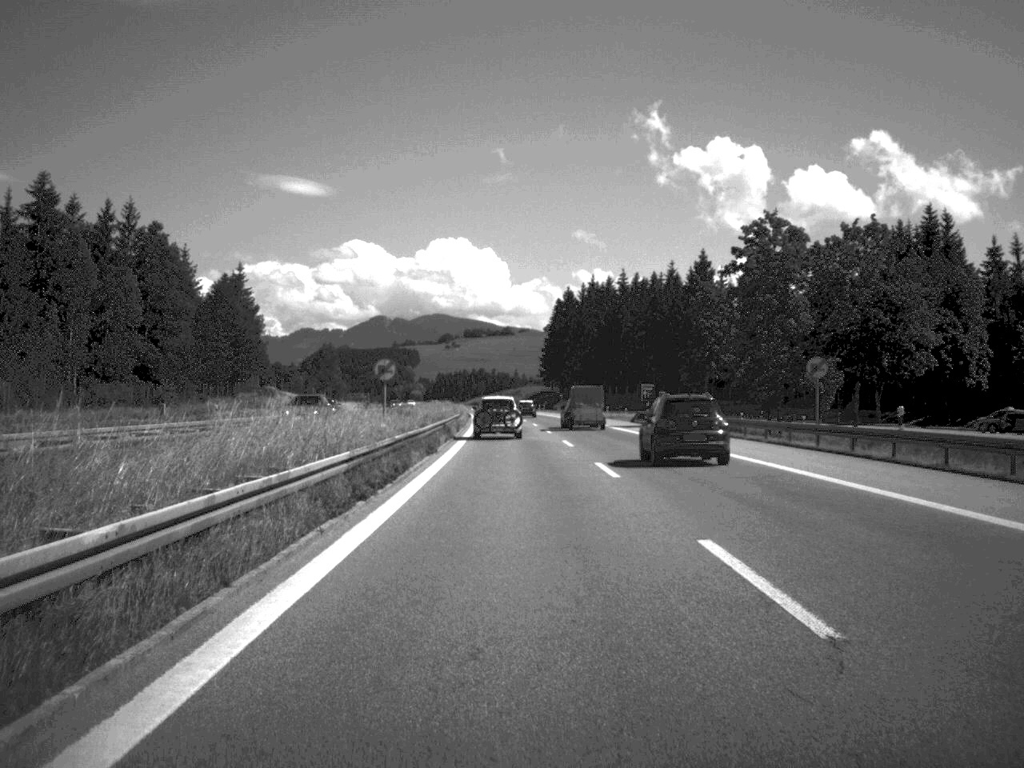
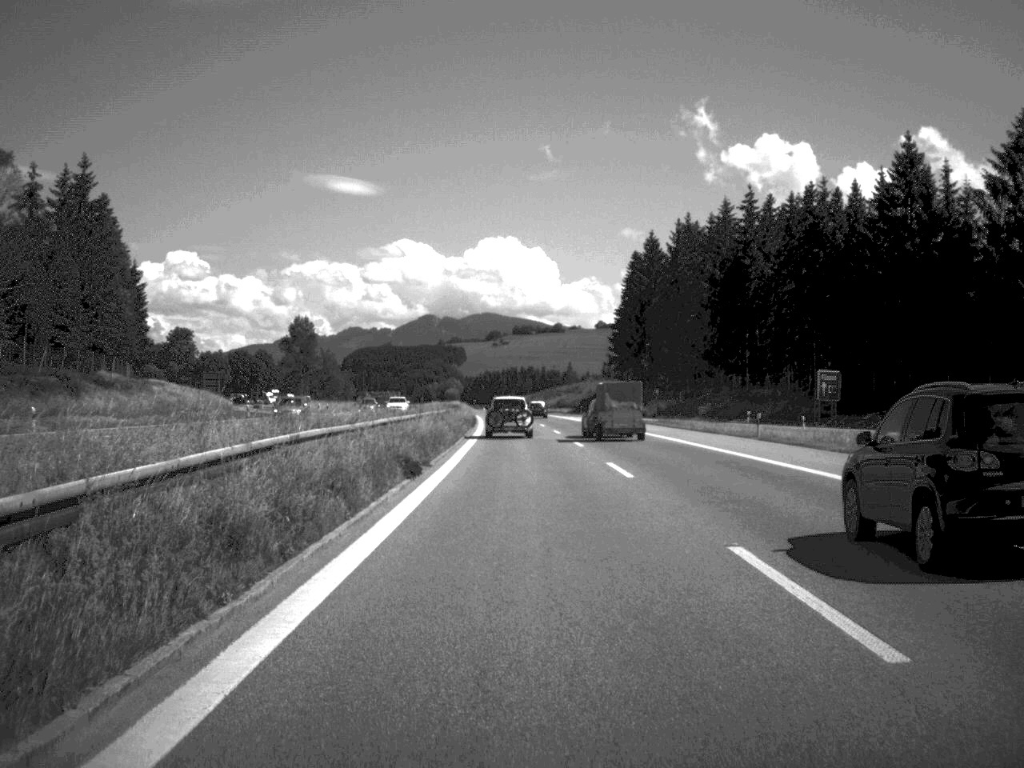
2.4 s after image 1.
(-1.9, +87.5) m; -2°
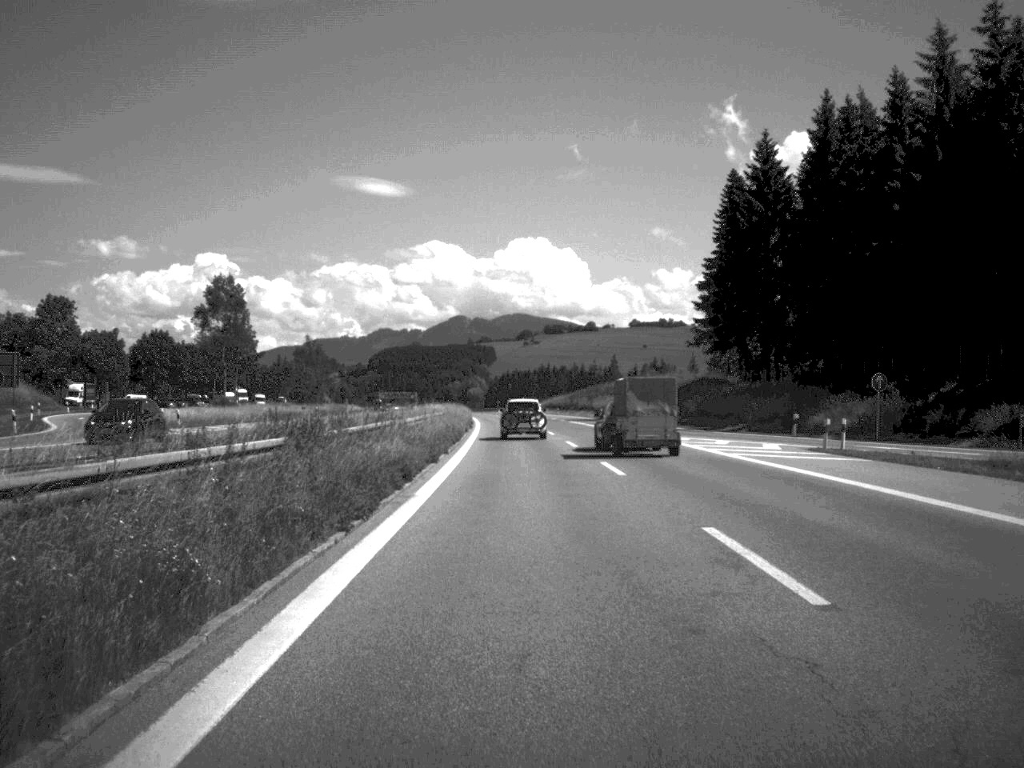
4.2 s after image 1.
(-0.9, +68.4) m; -2°
